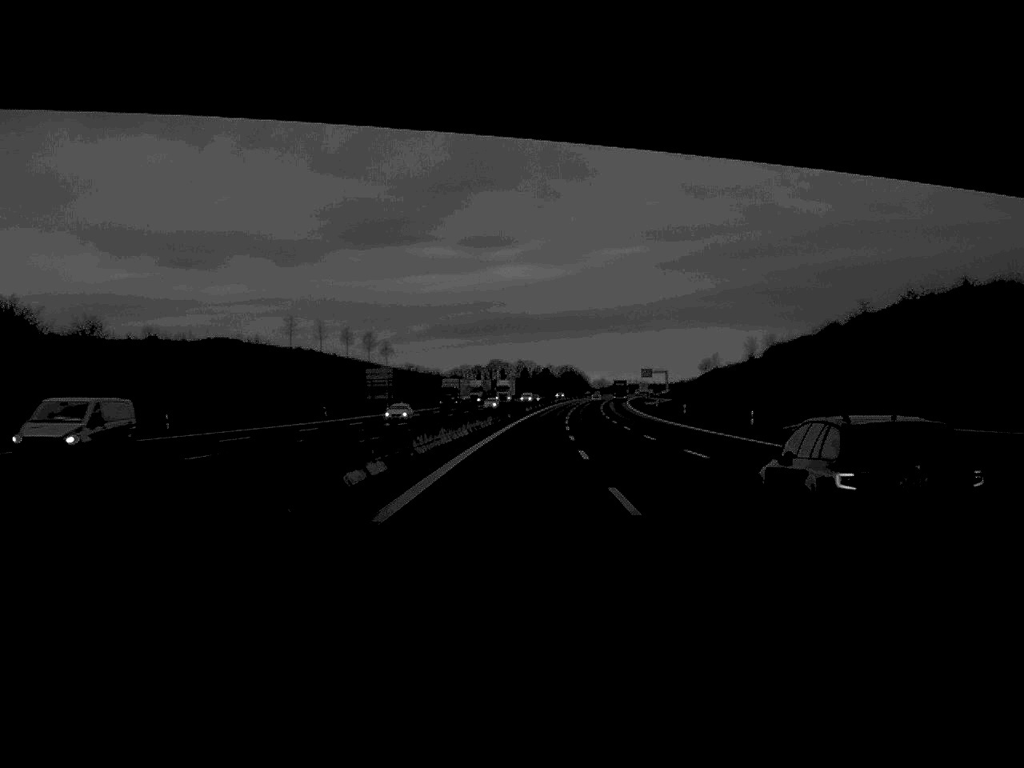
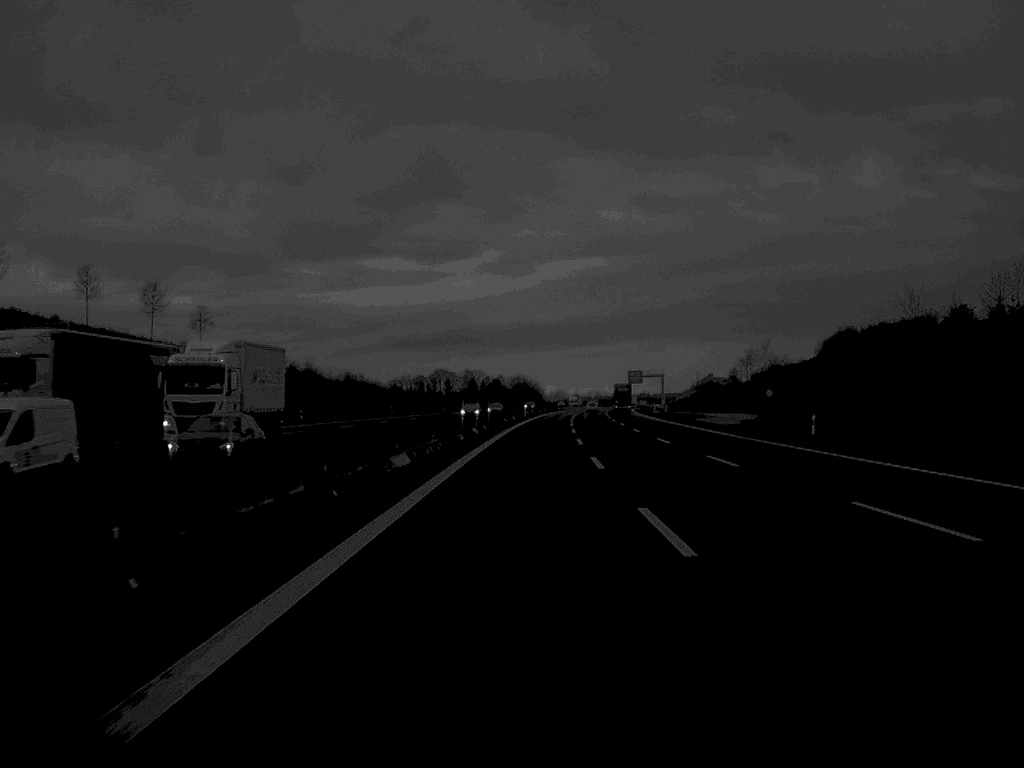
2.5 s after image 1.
(+2.0, +112.3) m; +2°
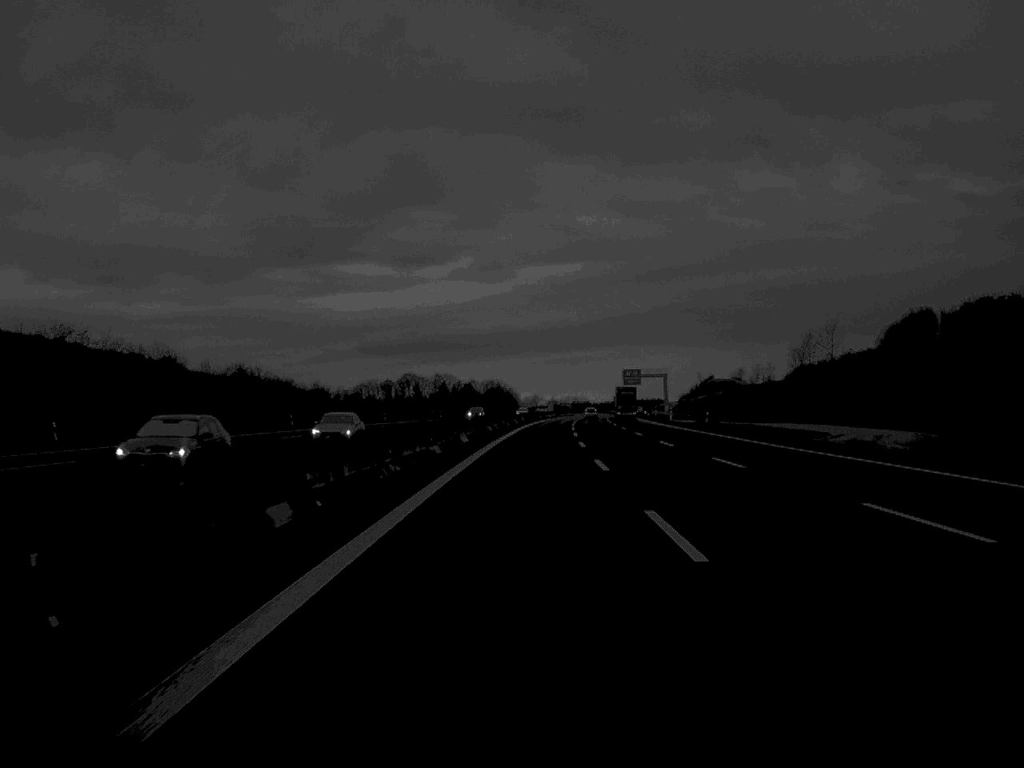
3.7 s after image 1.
(+0.5, +54.3) m; +1°
